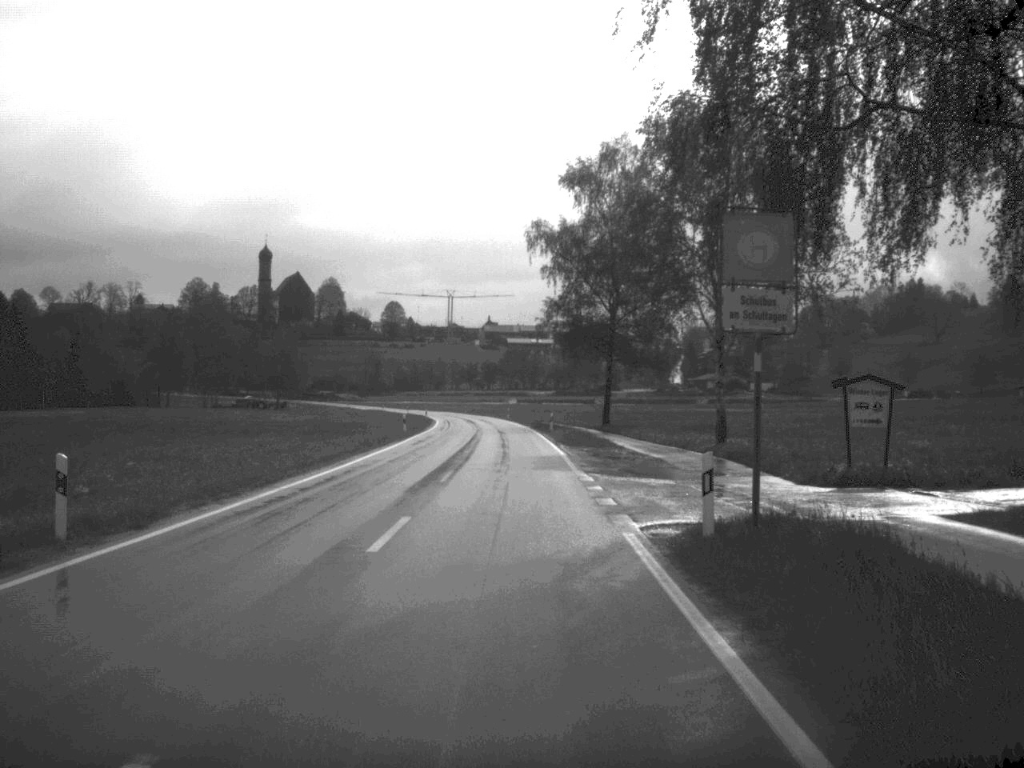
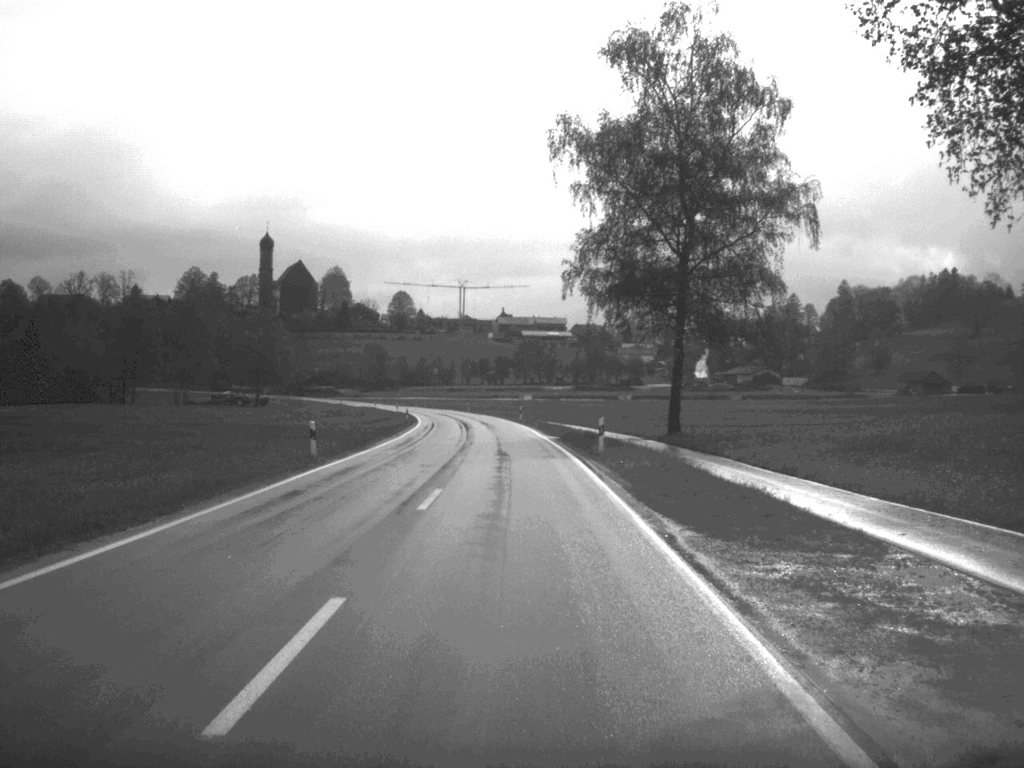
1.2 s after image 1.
(-0.2, +31.2) m; -1°
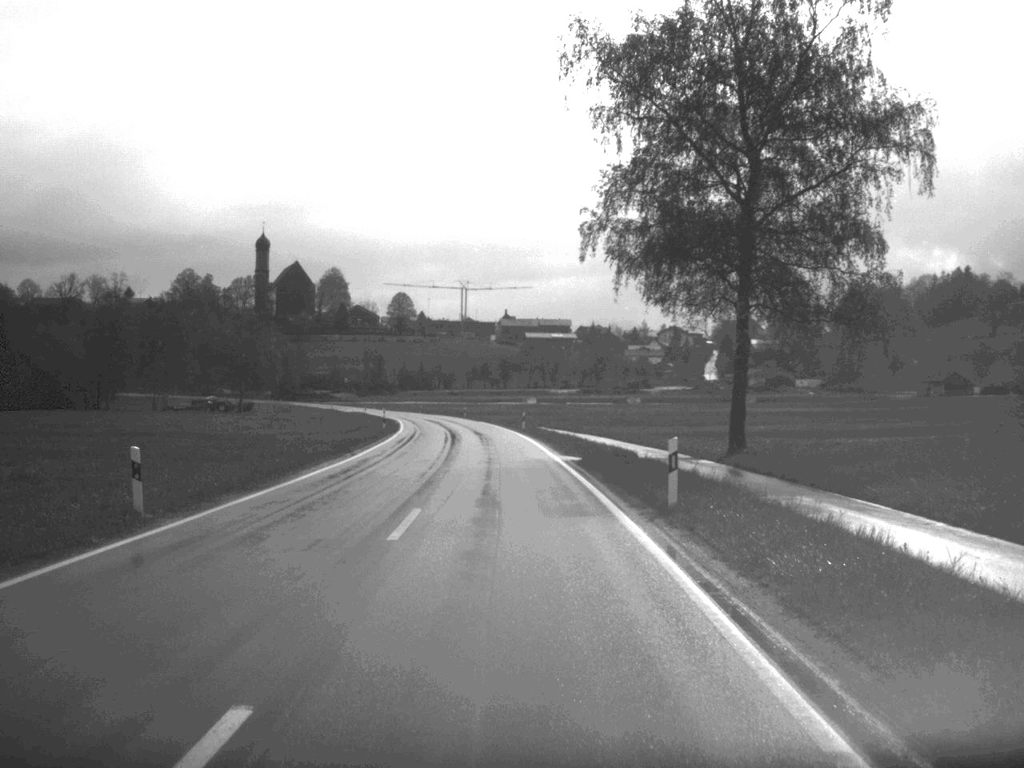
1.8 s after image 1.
(0.0, +15.2) m; 0°
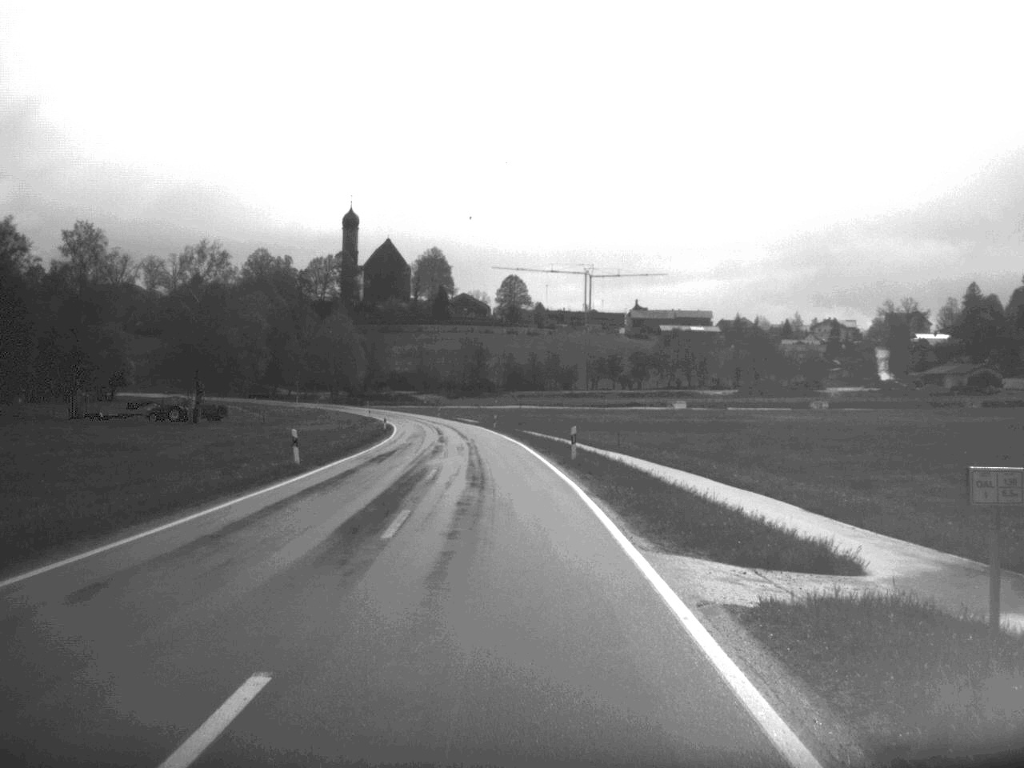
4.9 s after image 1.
(-3.6, +82.1) m; -6°
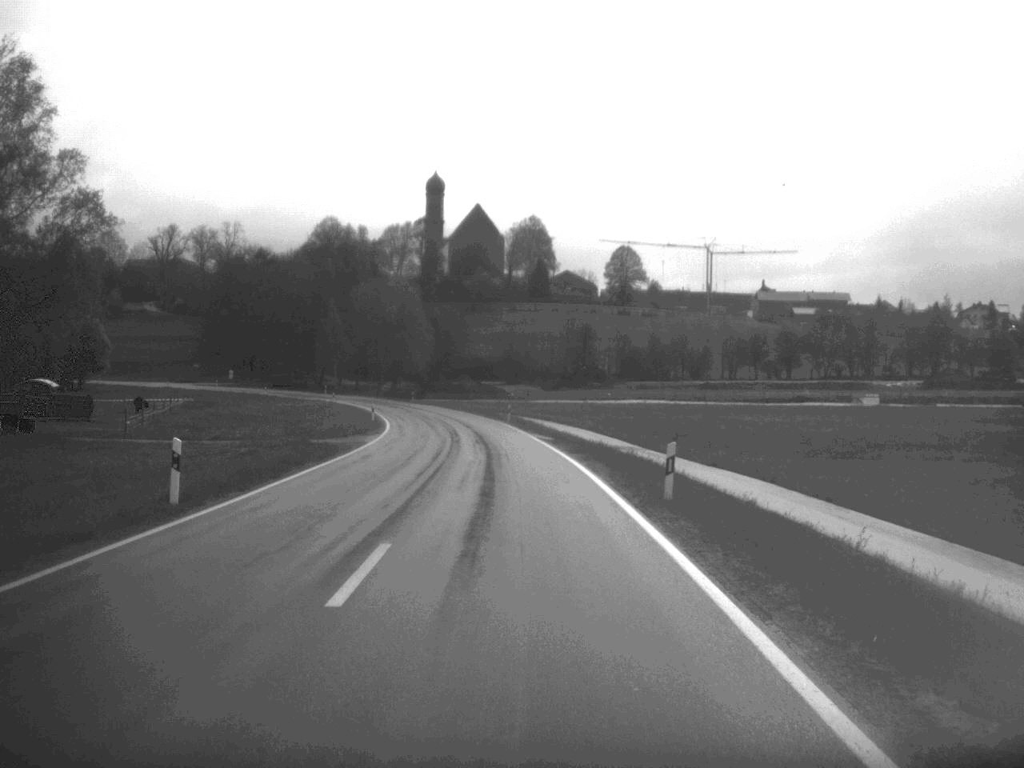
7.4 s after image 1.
(-2.6, +64.8) m; -5°
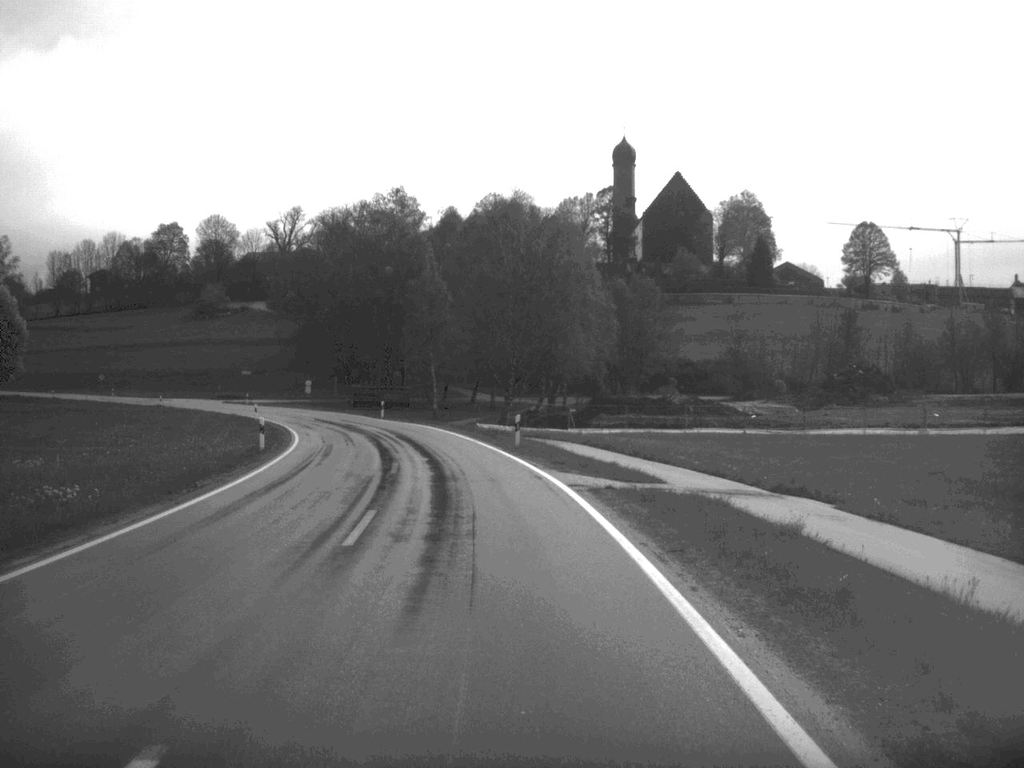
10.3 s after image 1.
(-4.6, +79.0) m; -9°
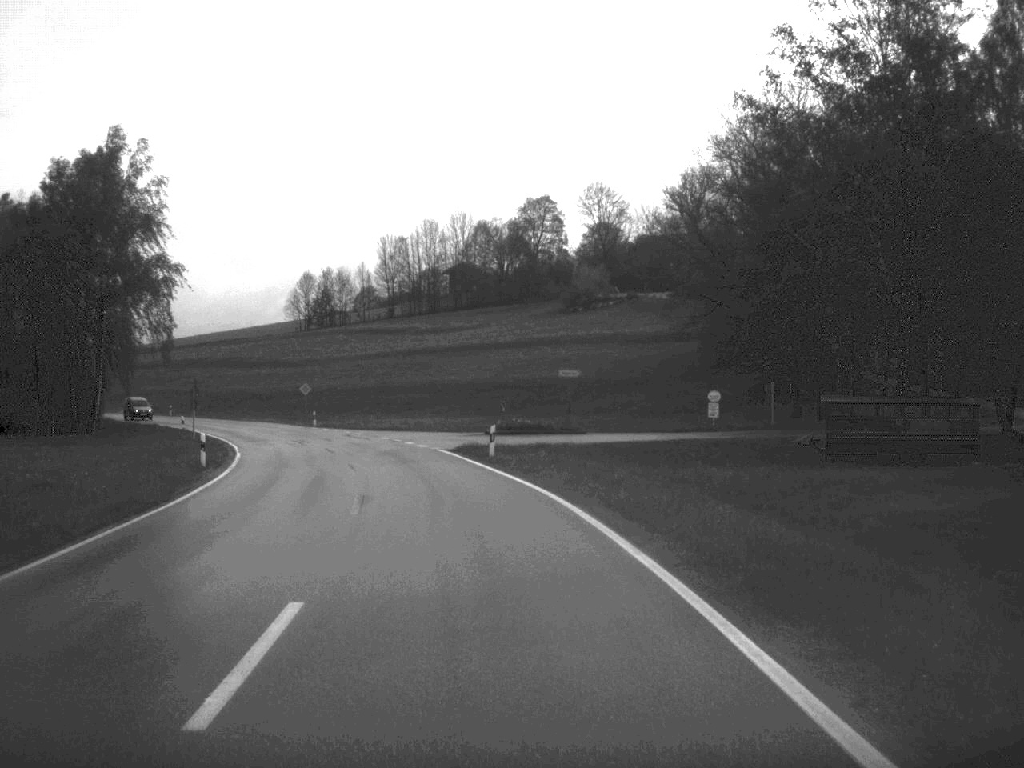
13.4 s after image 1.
(-12.3, +77.6) m; -19°
